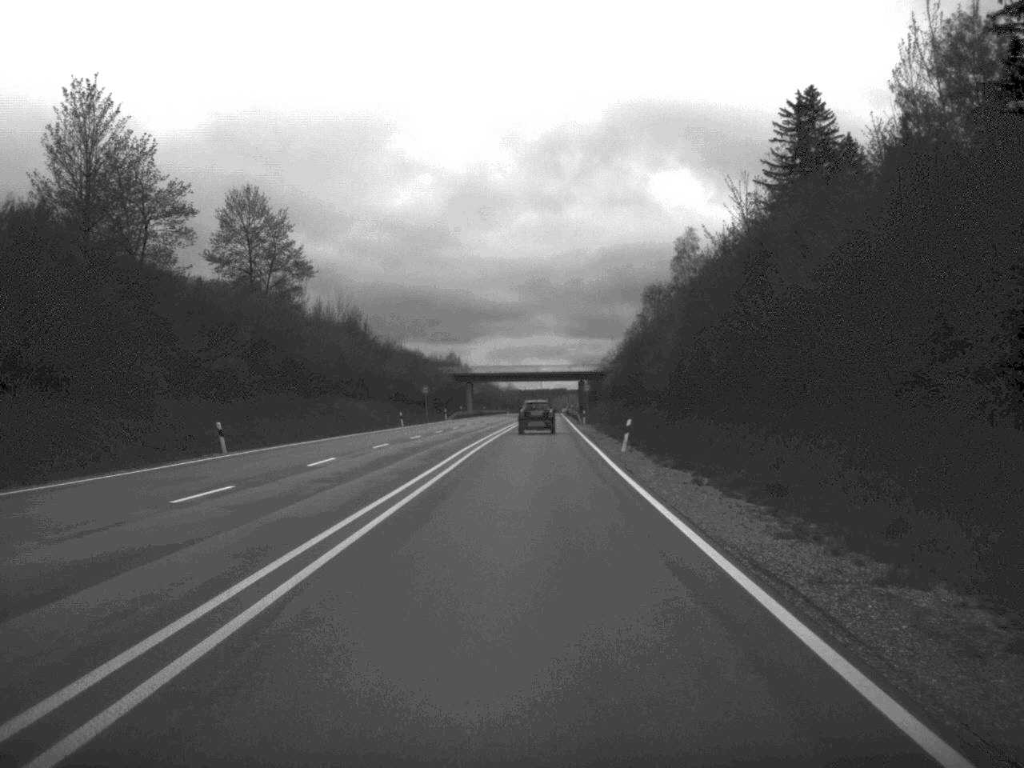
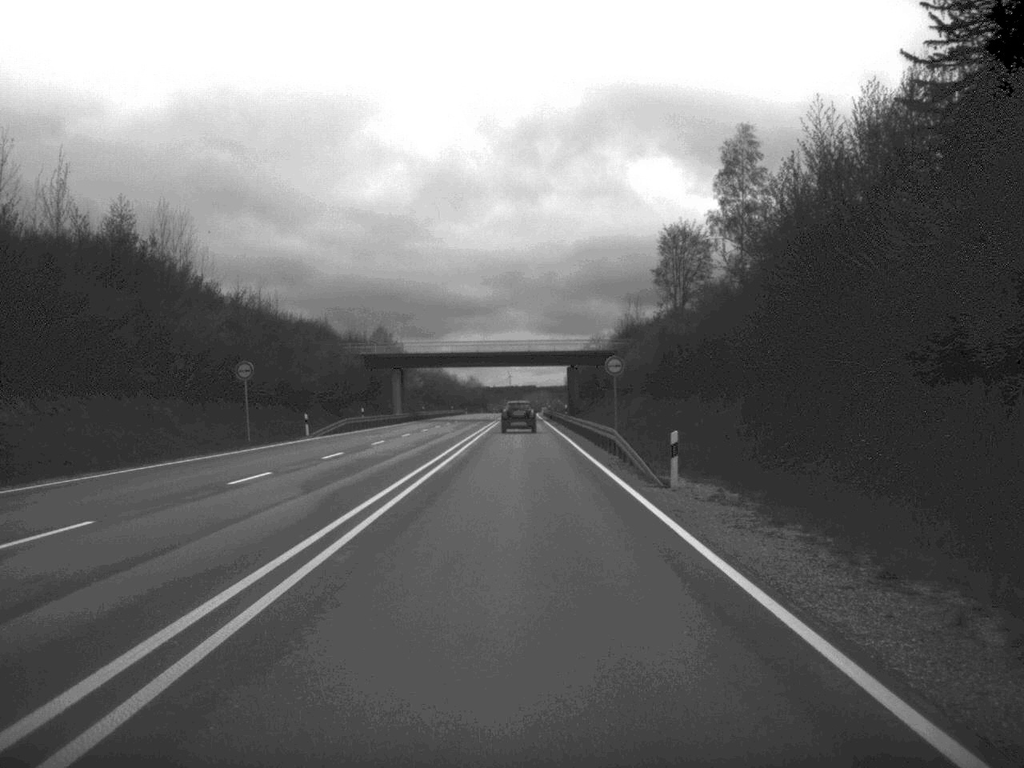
(+0.8, +66.9) m; +1°
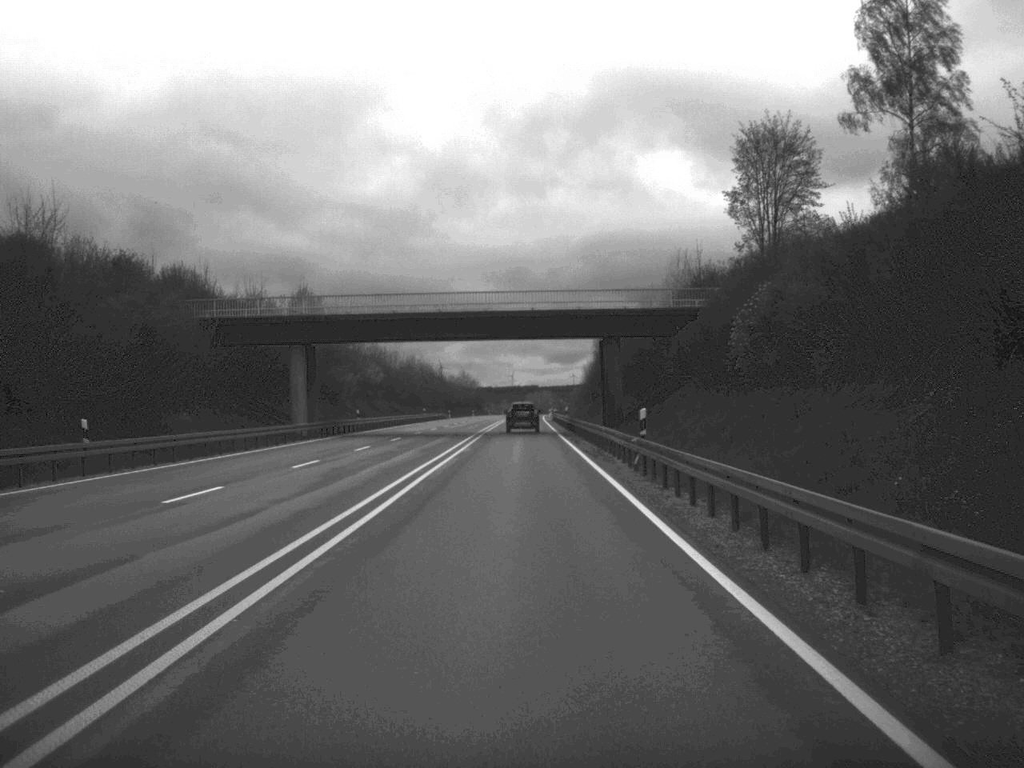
(-0.1, +51.6) m; 0°
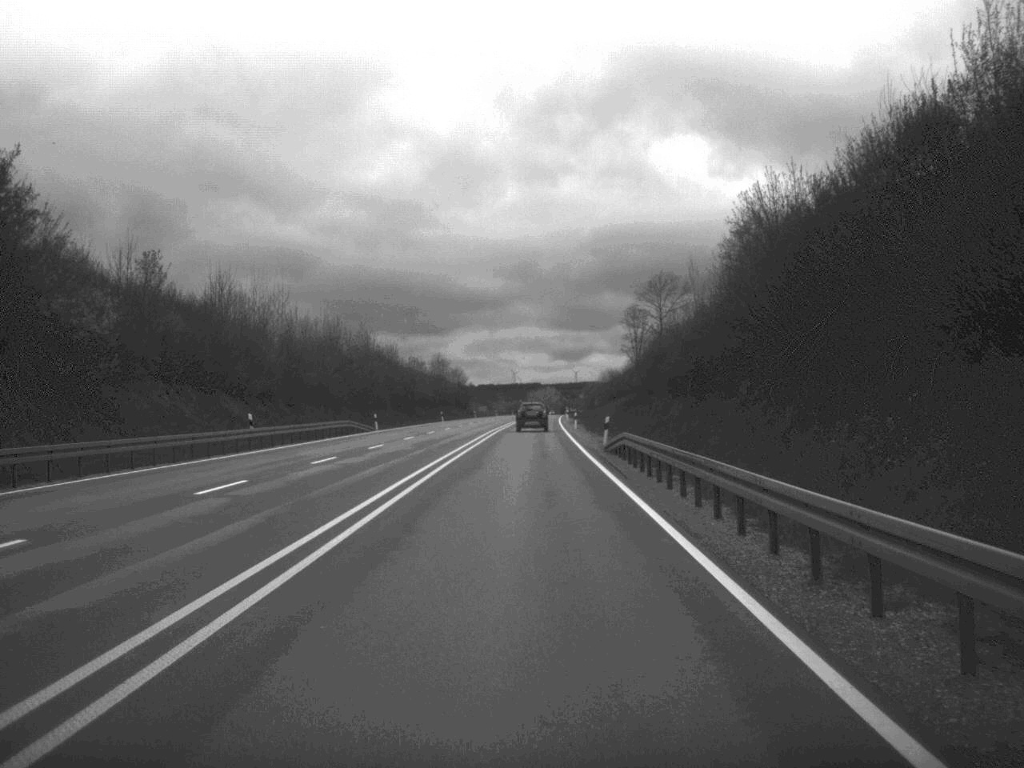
(-0.2, +81.4) m; 0°
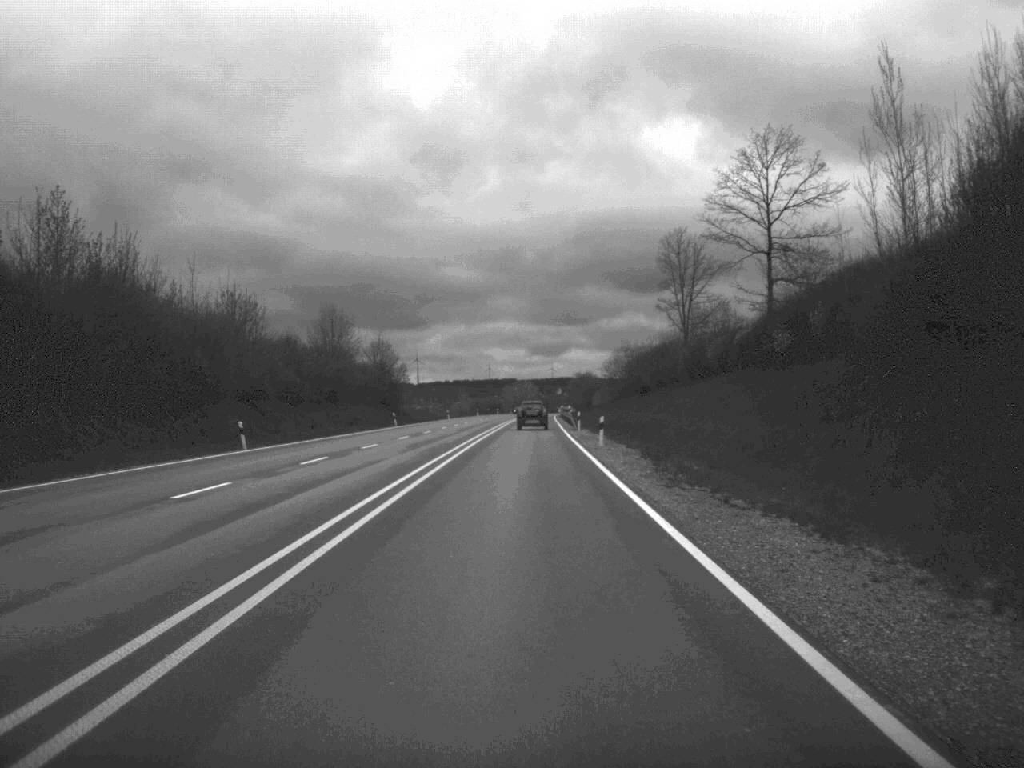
(+0.5, +84.6) m; +1°
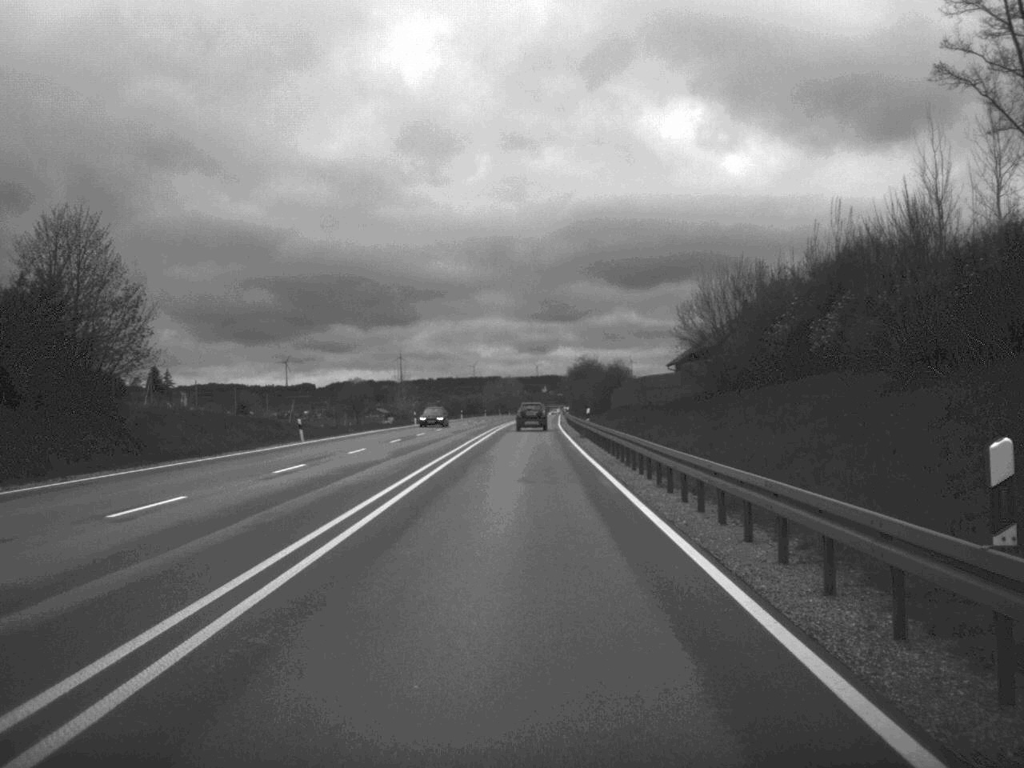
(+0.5, +86.4) m; +1°
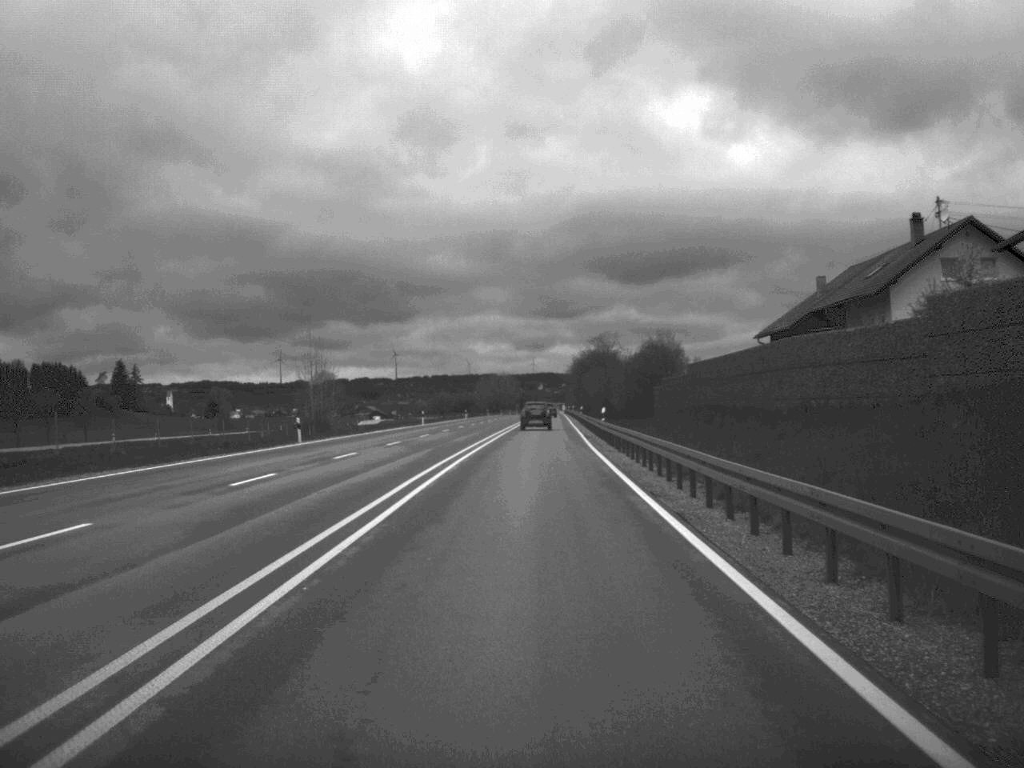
(0.0, +52.7) m; 0°
